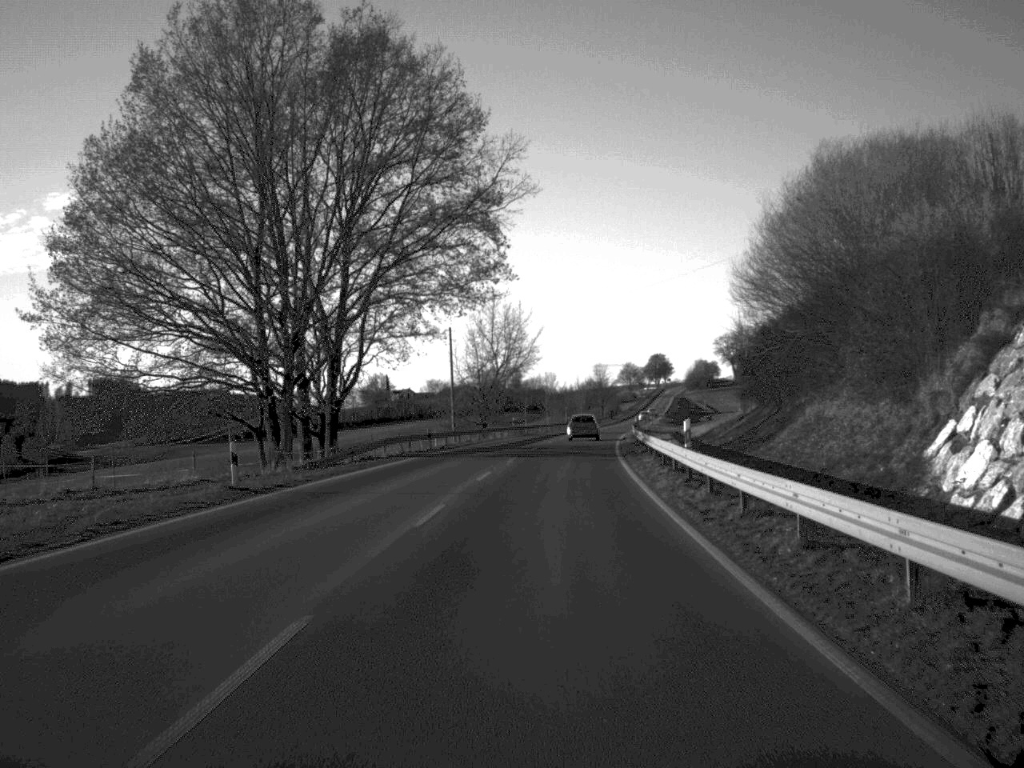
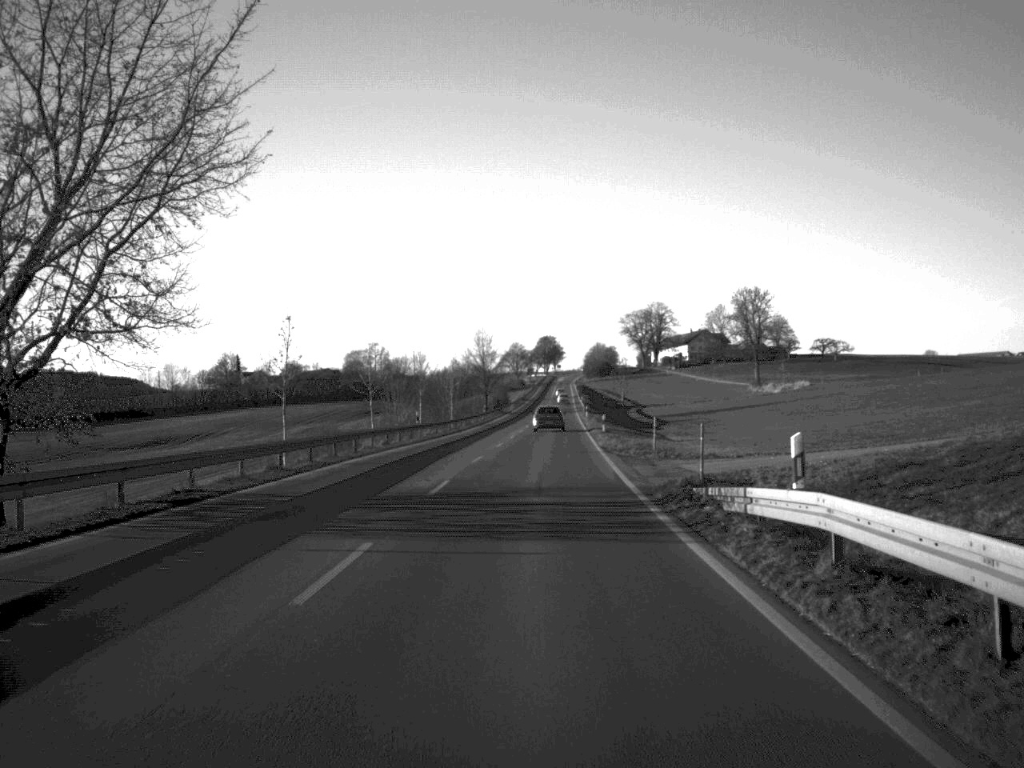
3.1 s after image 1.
(+3.9, +78.0) m; +5°
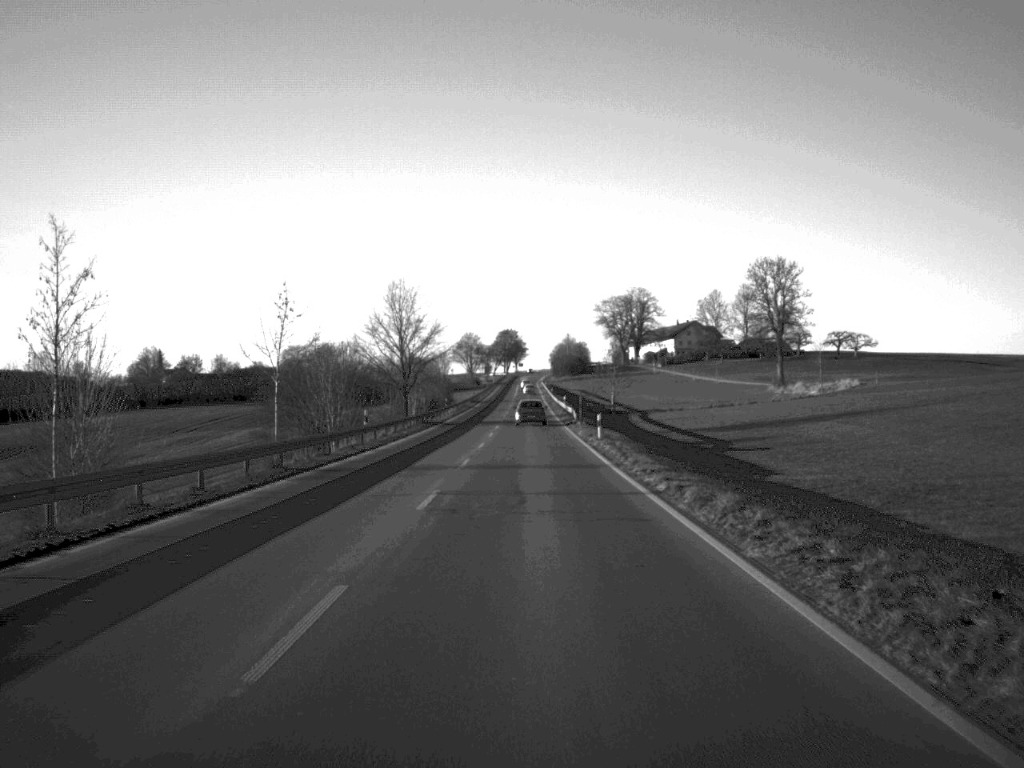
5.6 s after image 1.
(+0.9, +62.9) m; +2°
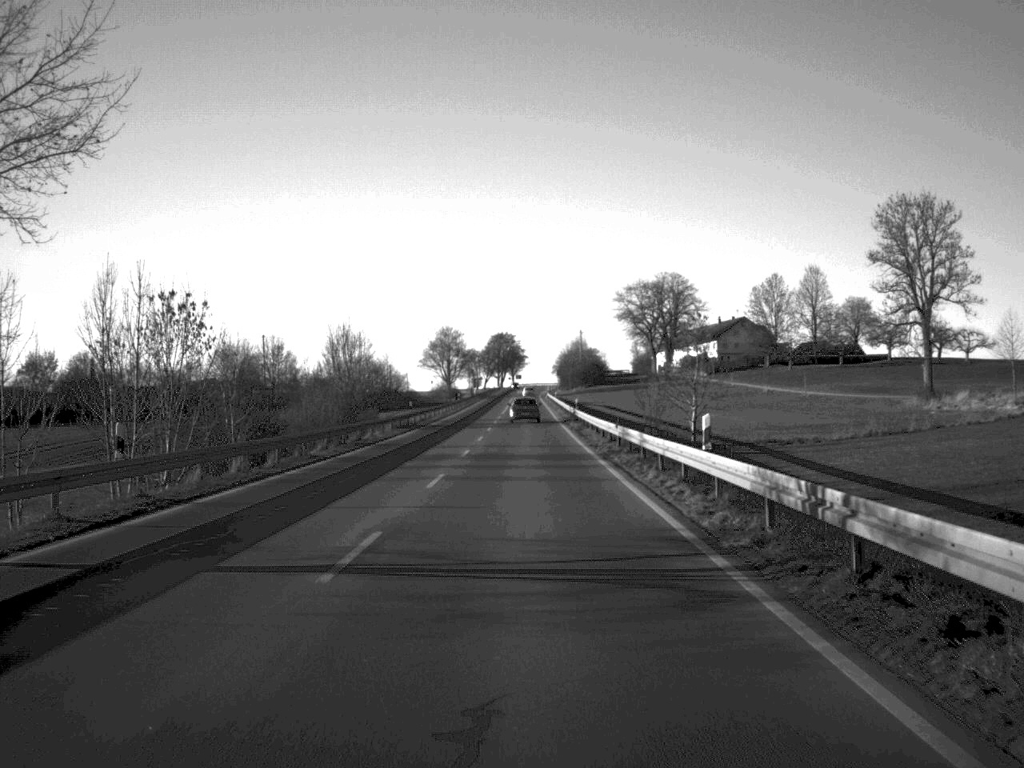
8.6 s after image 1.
(+0.1, +79.2) m; 0°
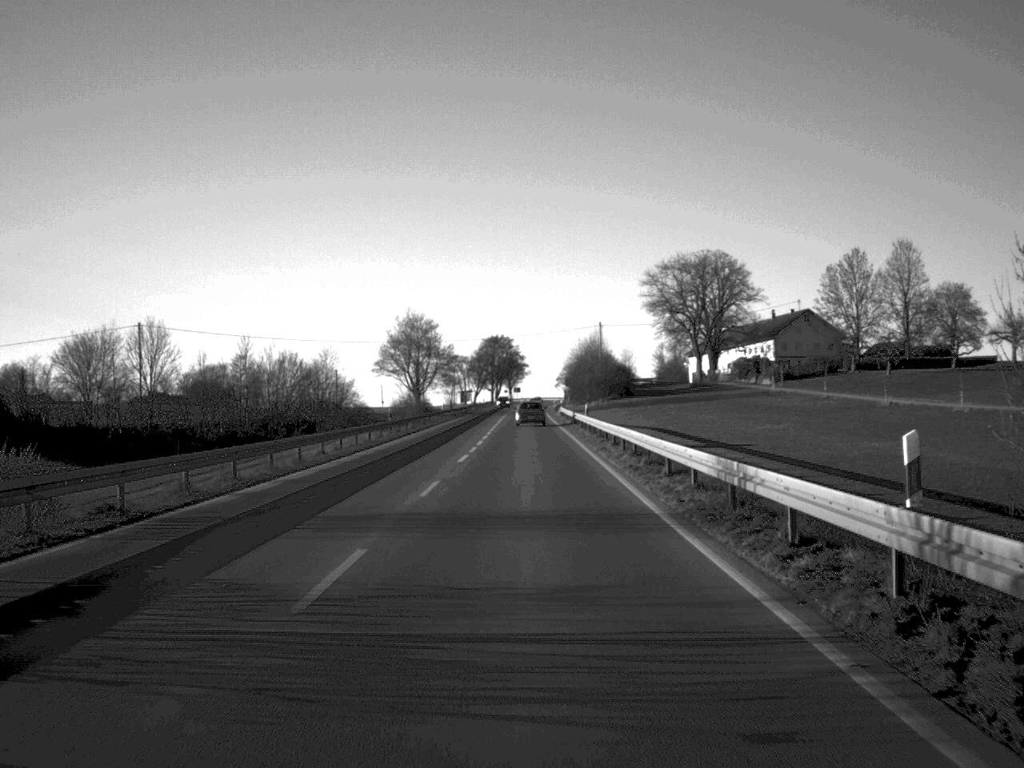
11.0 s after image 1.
(0.0, +61.0) m; 0°
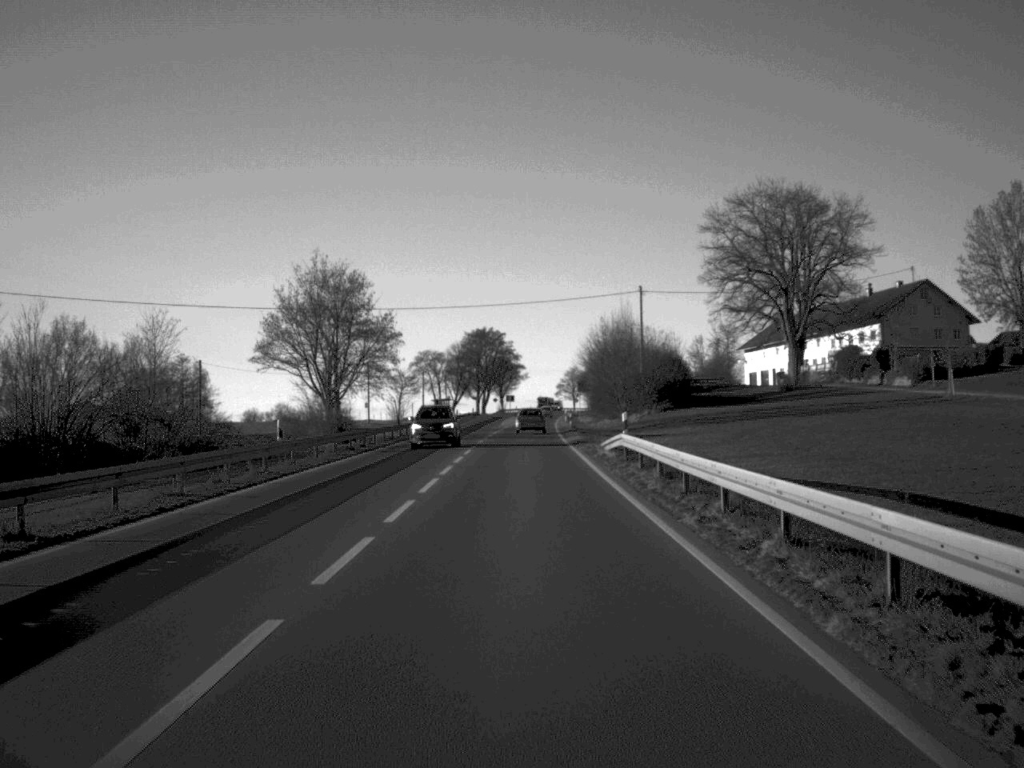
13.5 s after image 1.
(0.0, +63.9) m; 0°
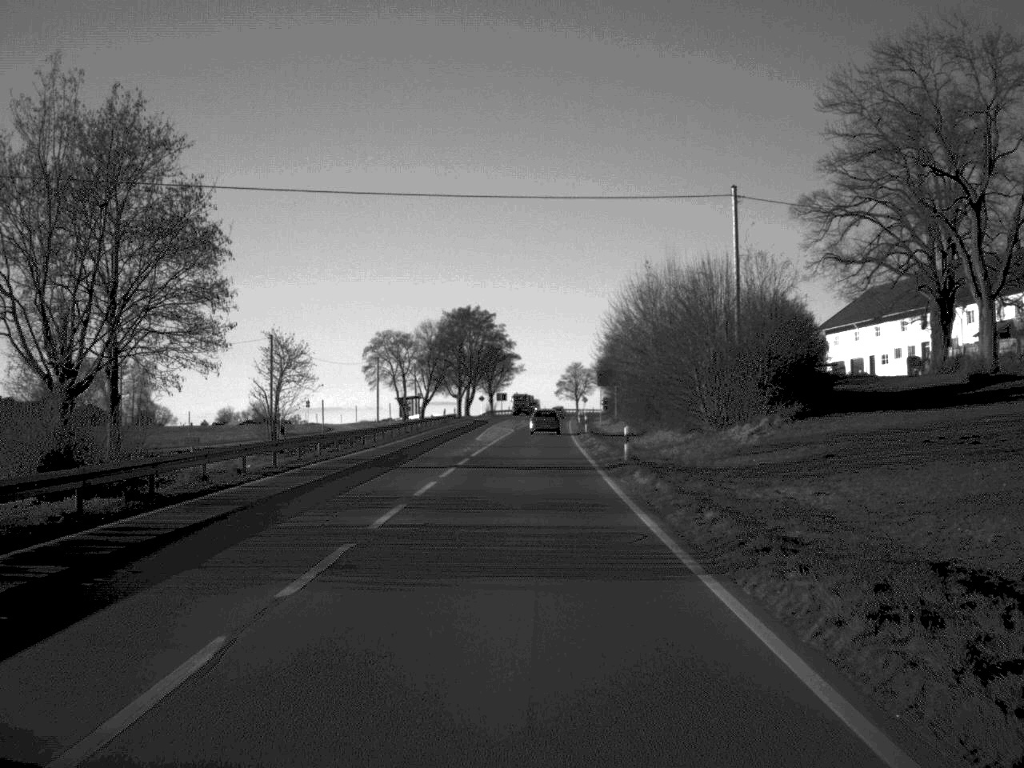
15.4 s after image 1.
(0.0, +48.7) m; 0°
